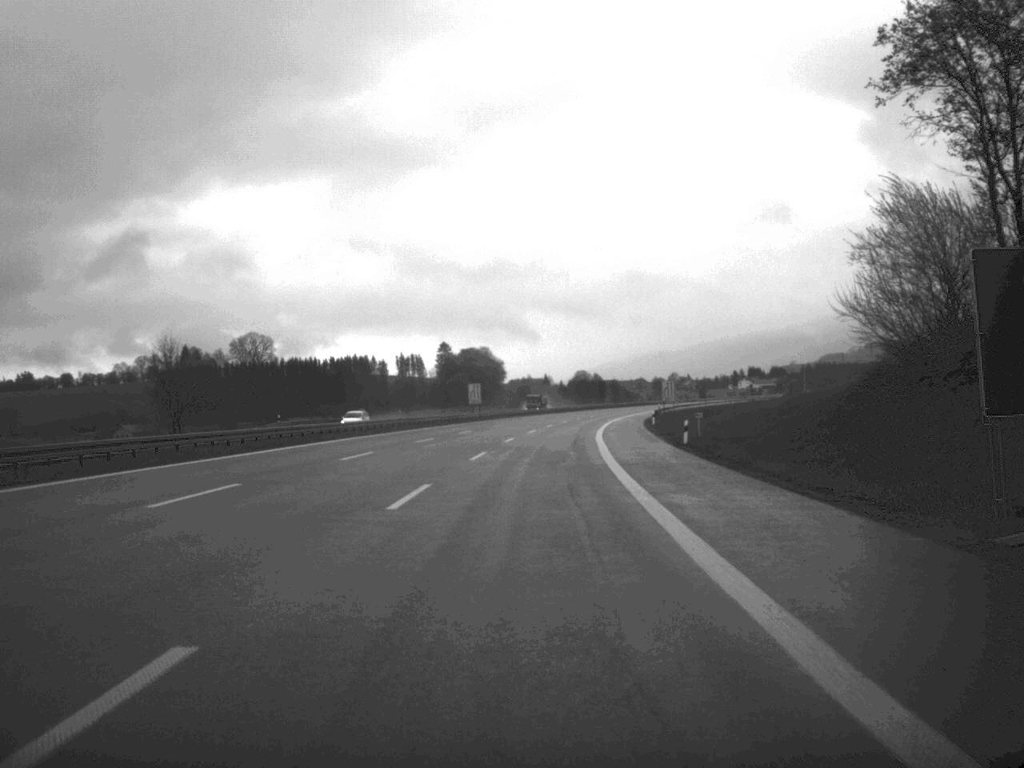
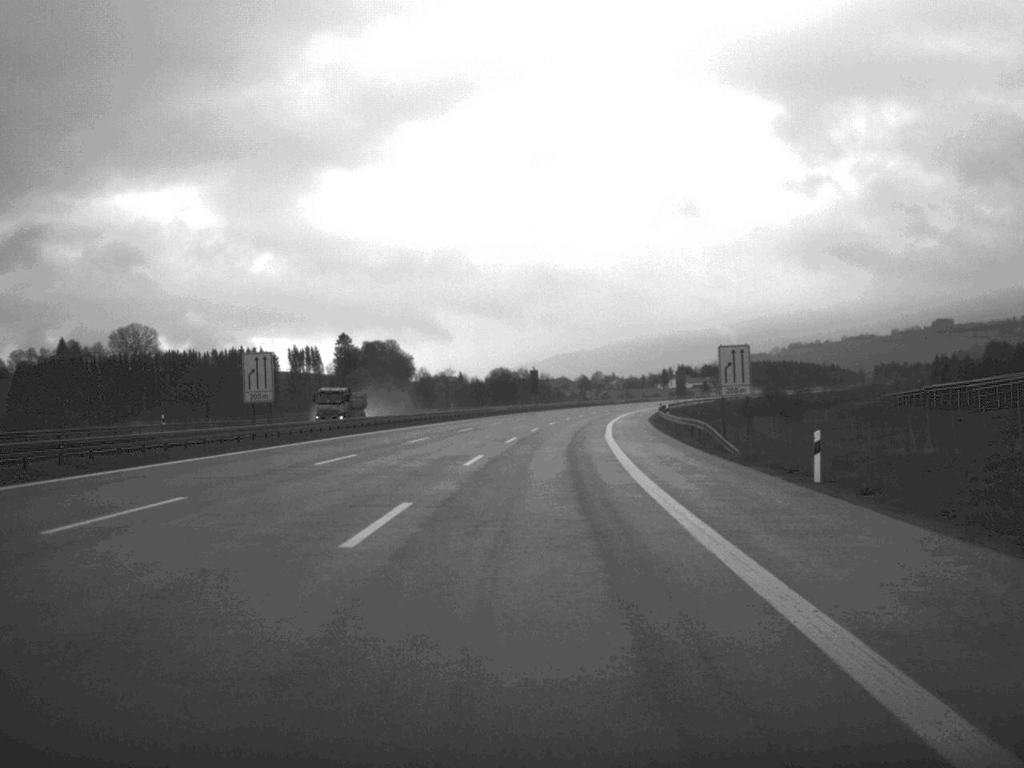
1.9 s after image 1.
(+2.4, +74.4) m; +4°
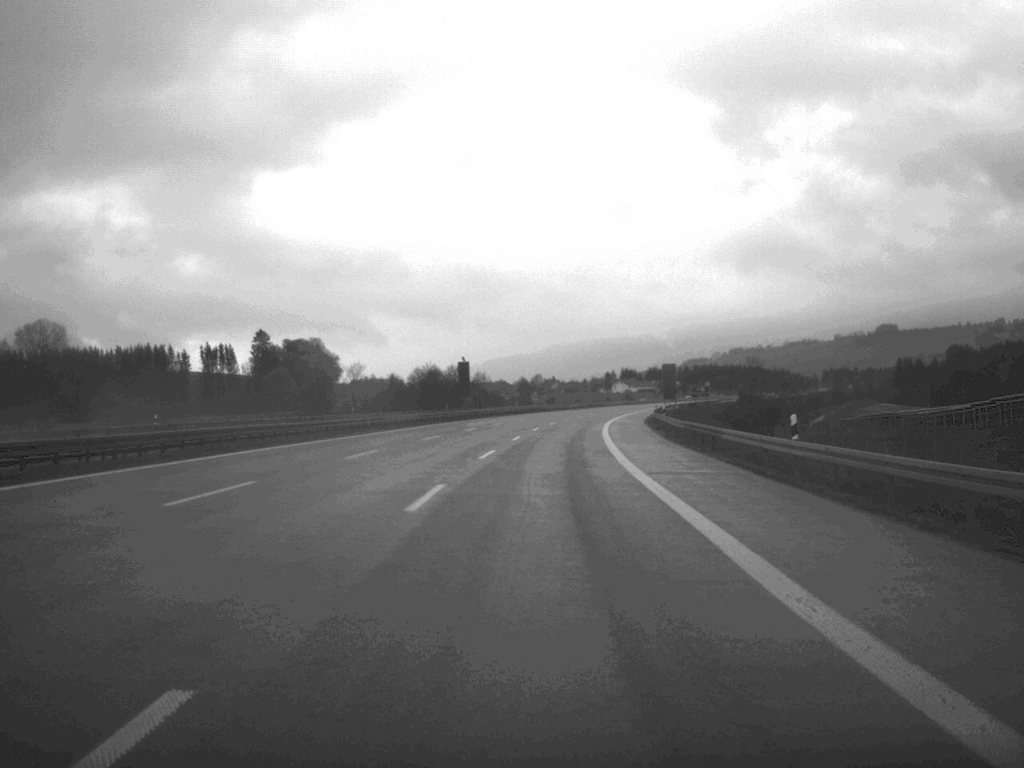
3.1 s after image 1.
(+1.1, +47.1) m; +3°
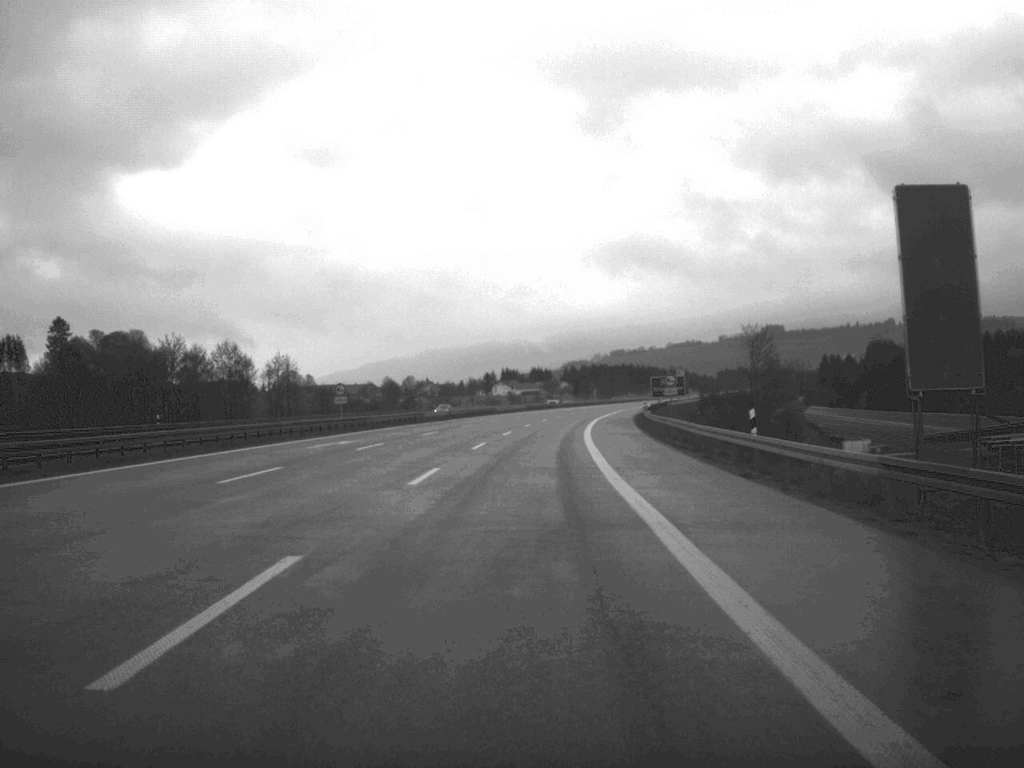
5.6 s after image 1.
(+4.8, +97.3) m; +5°
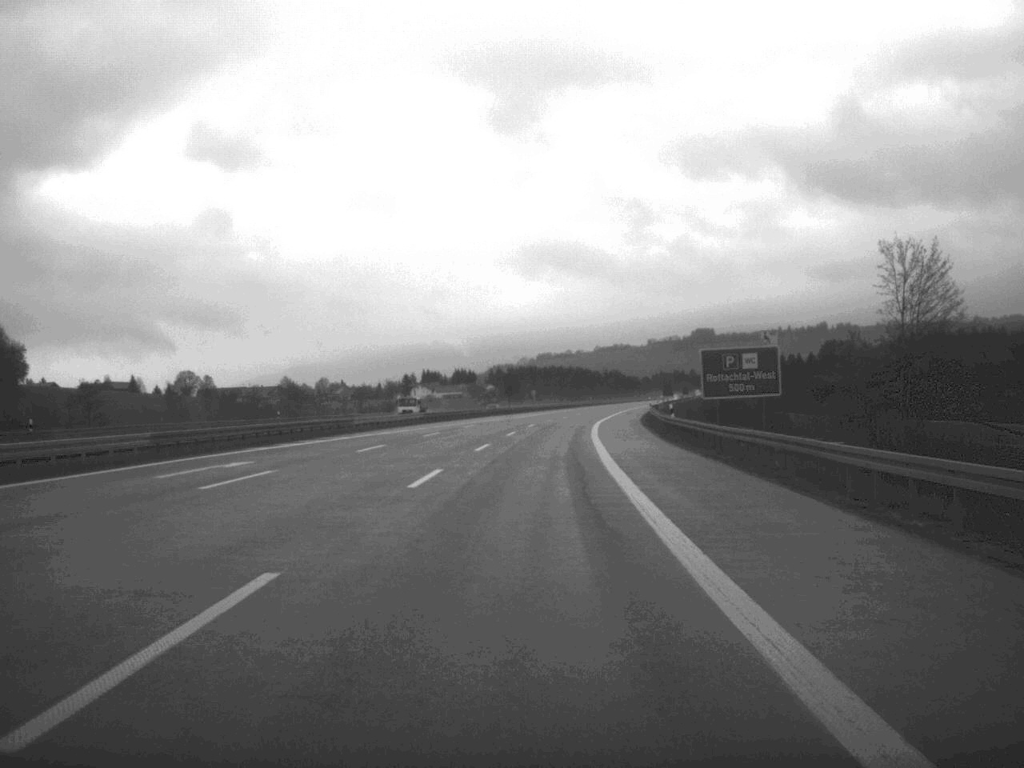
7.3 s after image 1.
(+1.9, +70.0) m; +3°
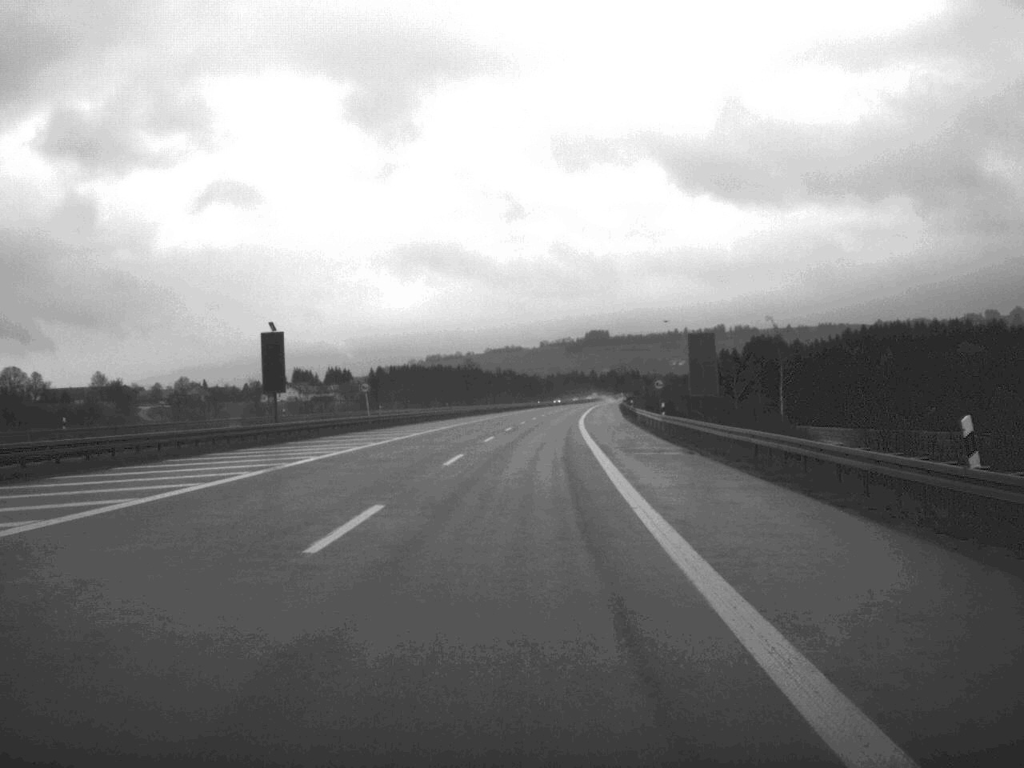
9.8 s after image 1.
(+4.2, +95.4) m; +5°
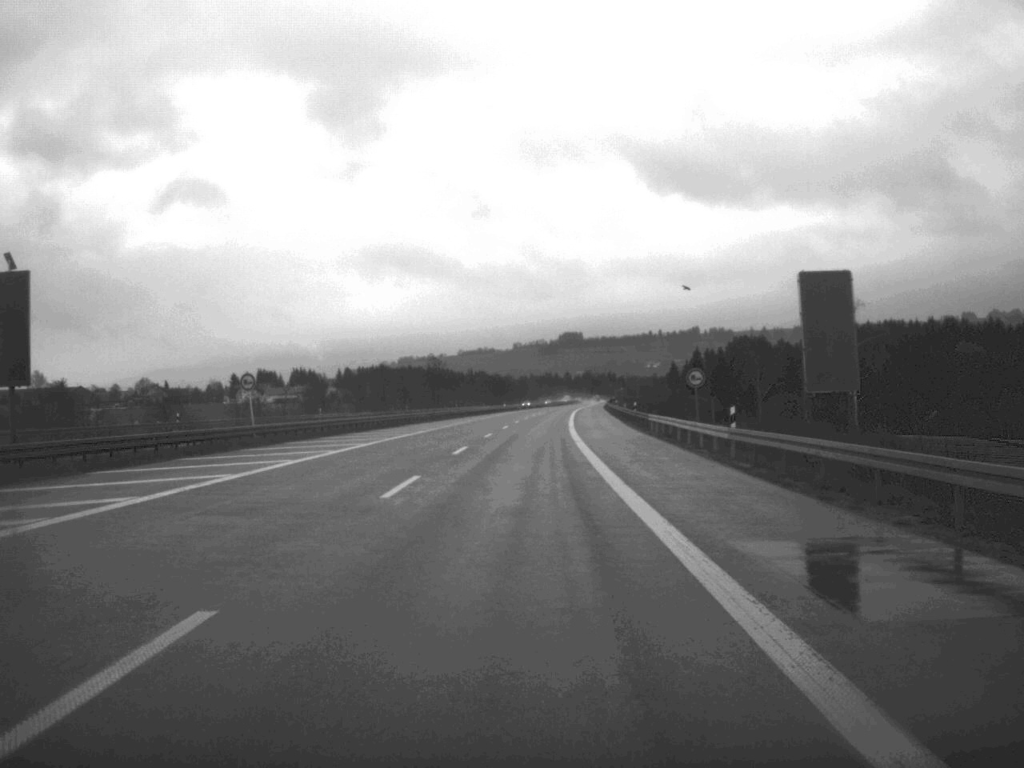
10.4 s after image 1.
(+0.3, +27.4) m; +1°
